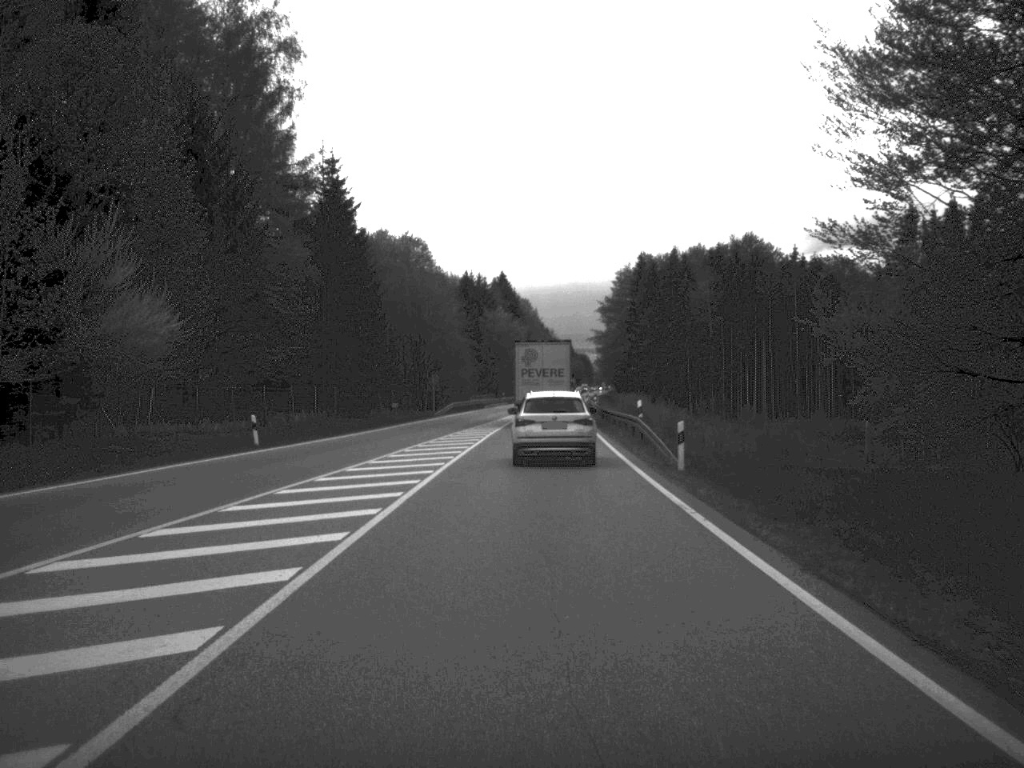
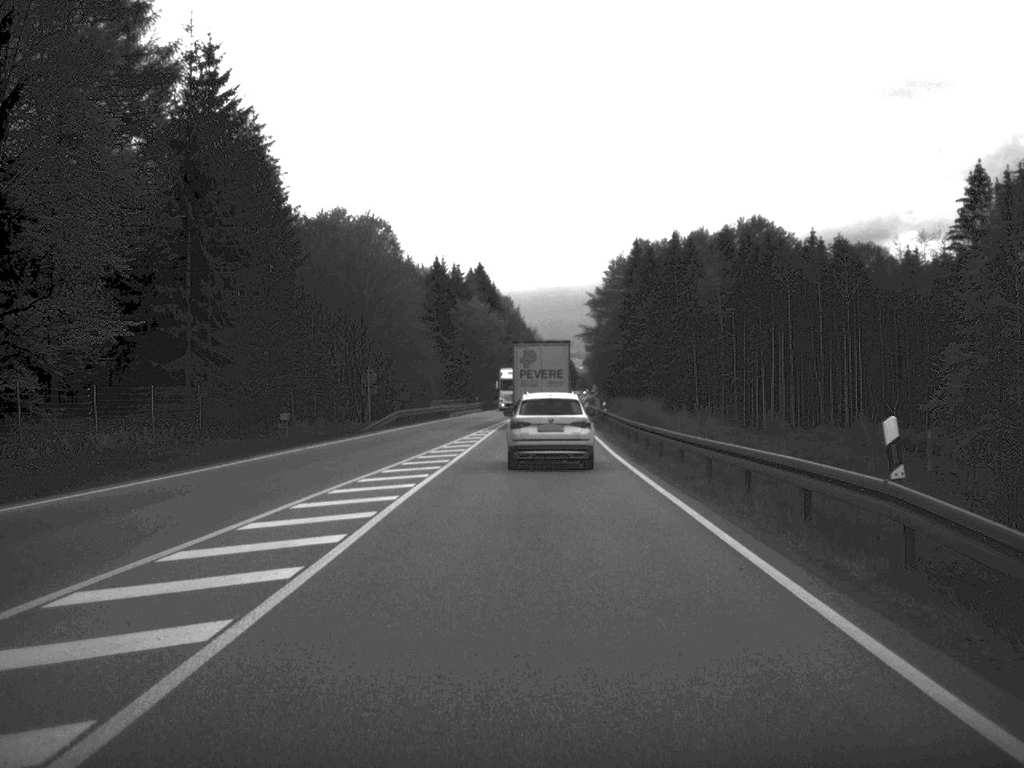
(+0.2, +28.5) m; +1°
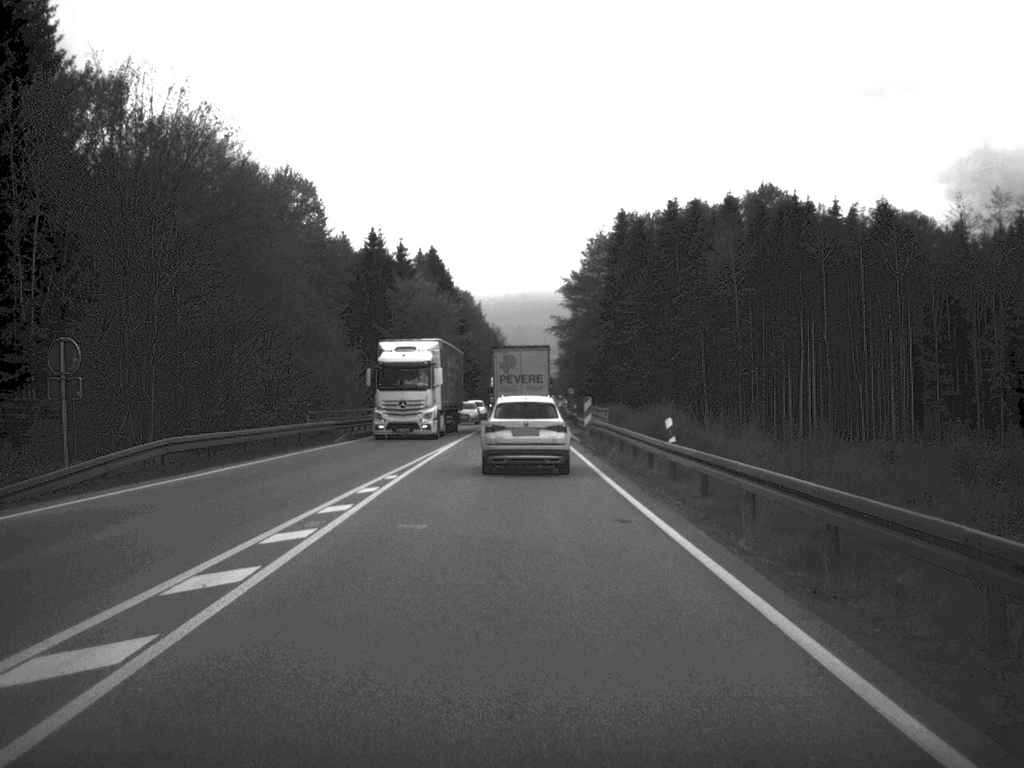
(+0.5, +38.8) m; +1°
